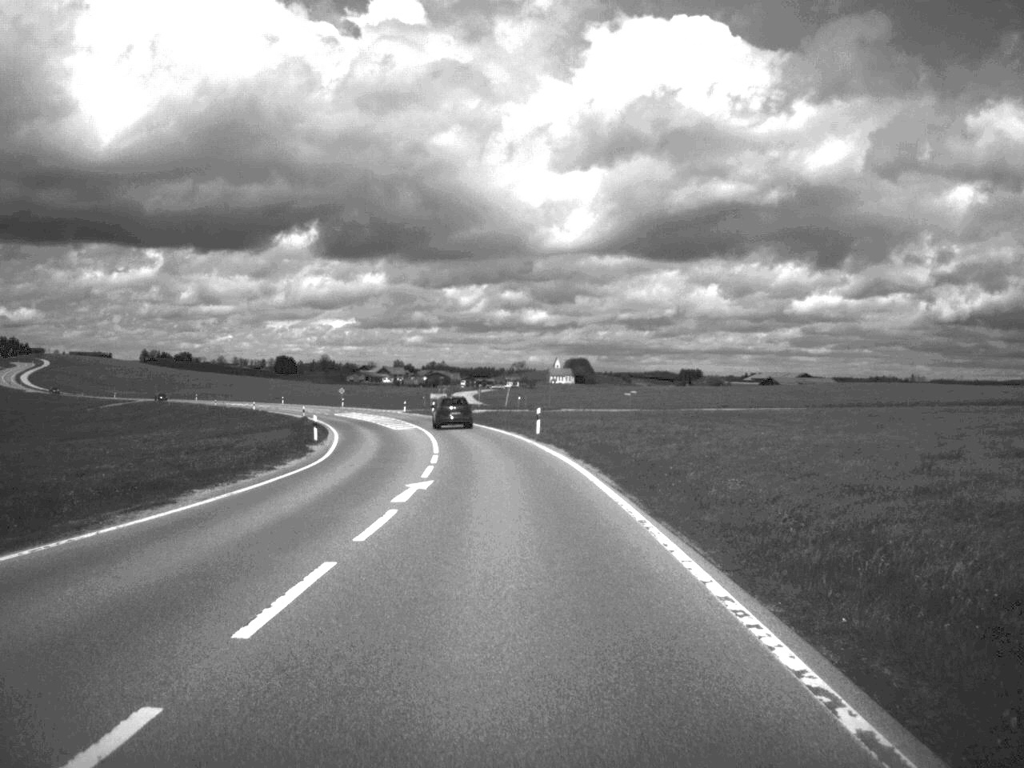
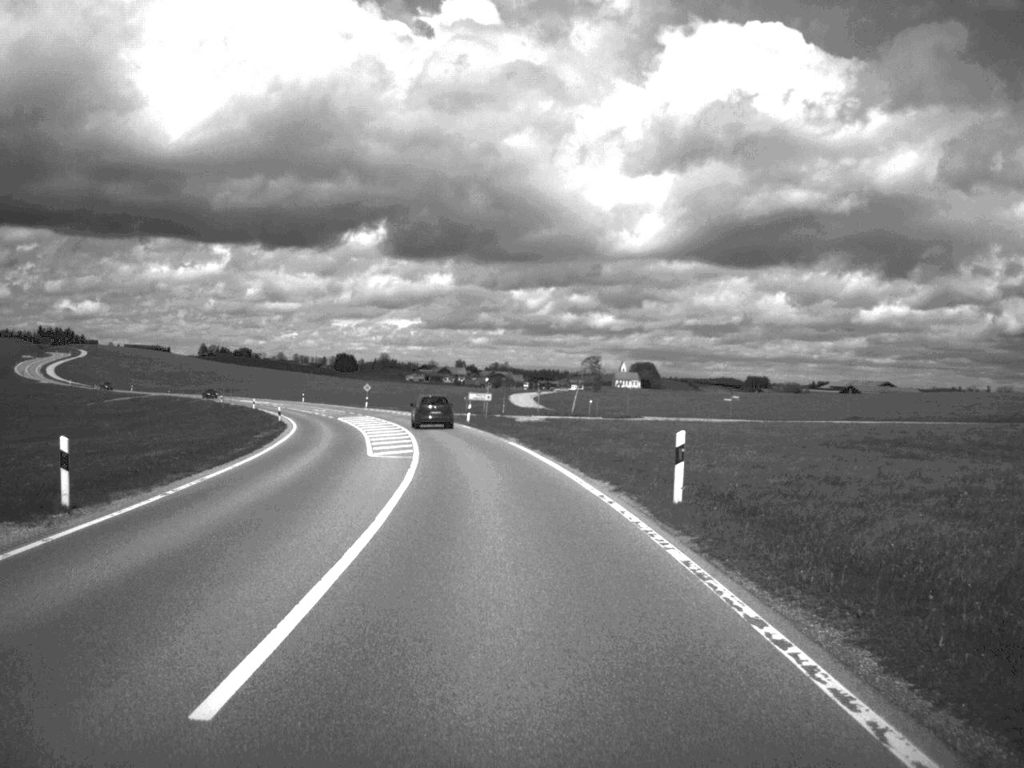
(-0.8, +31.6) m; -3°
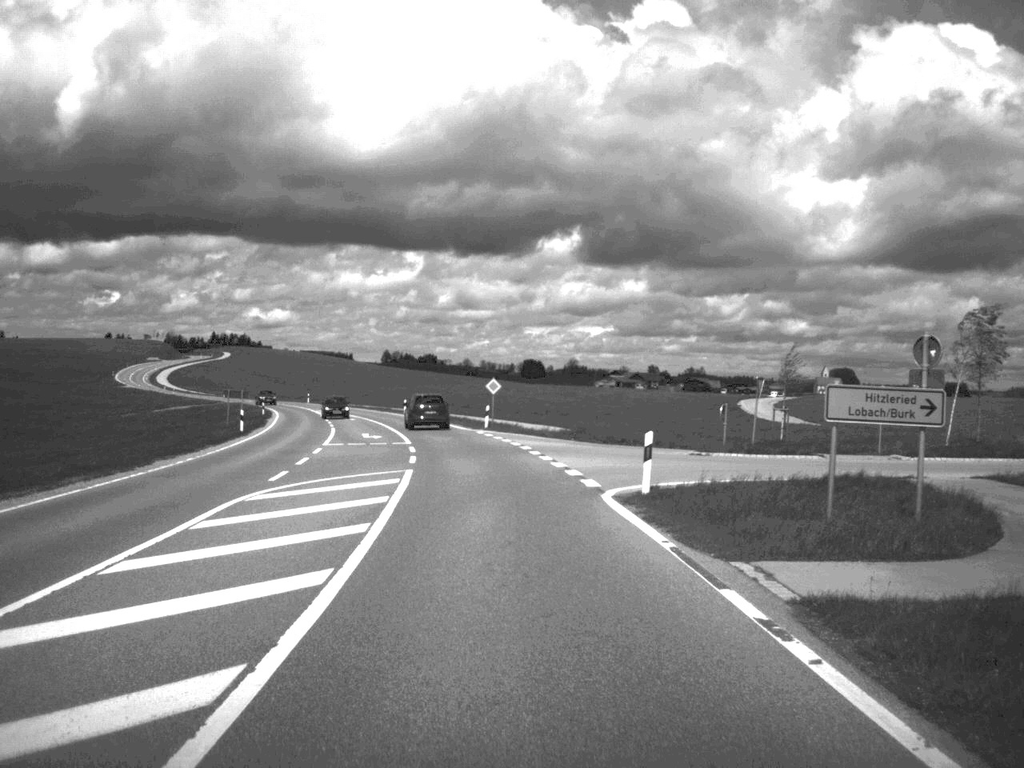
(-4.9, +64.2) m; -9°
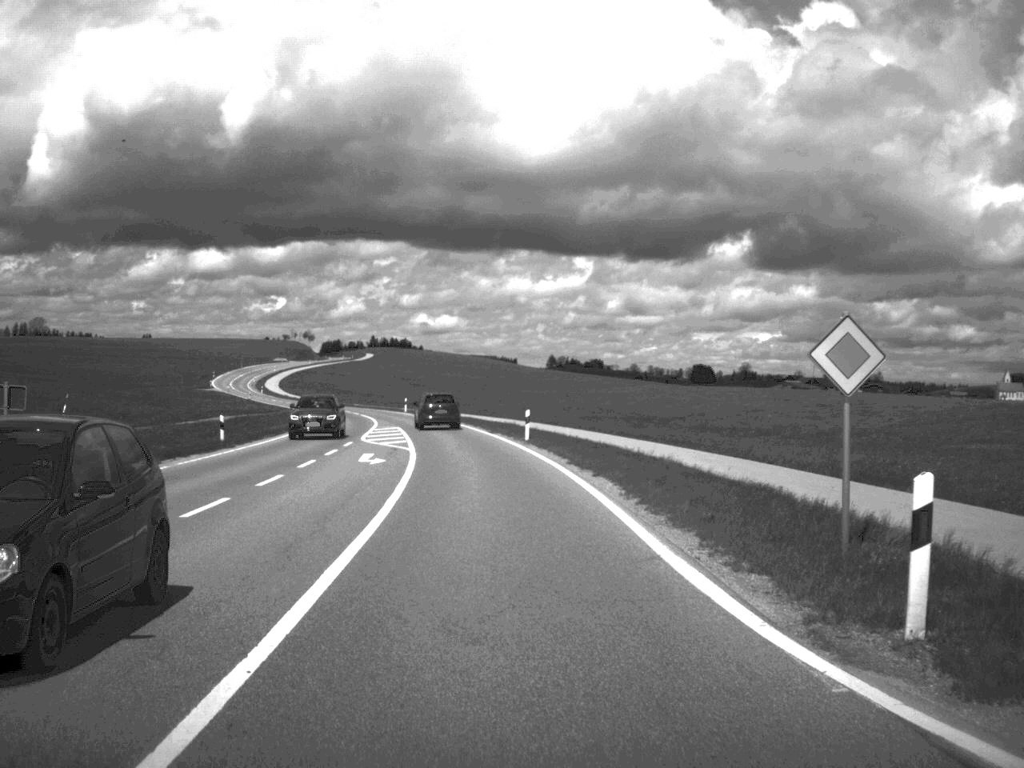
(-3.1, +48.2) m; -8°
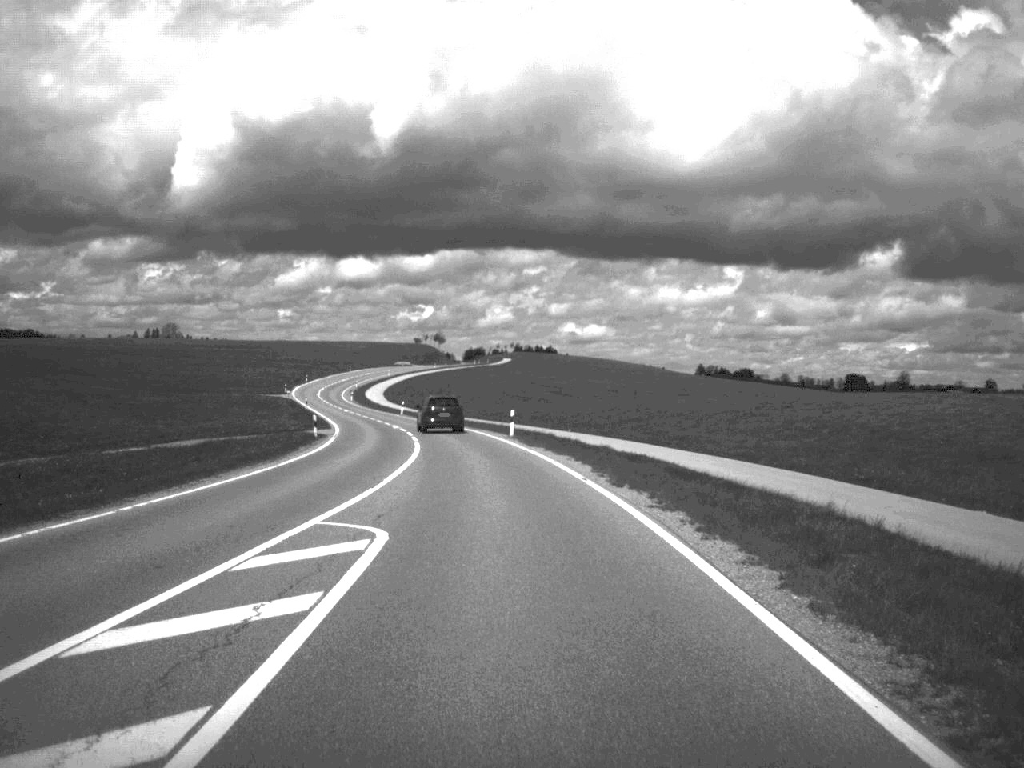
(-2.7, +45.2) m; -7°
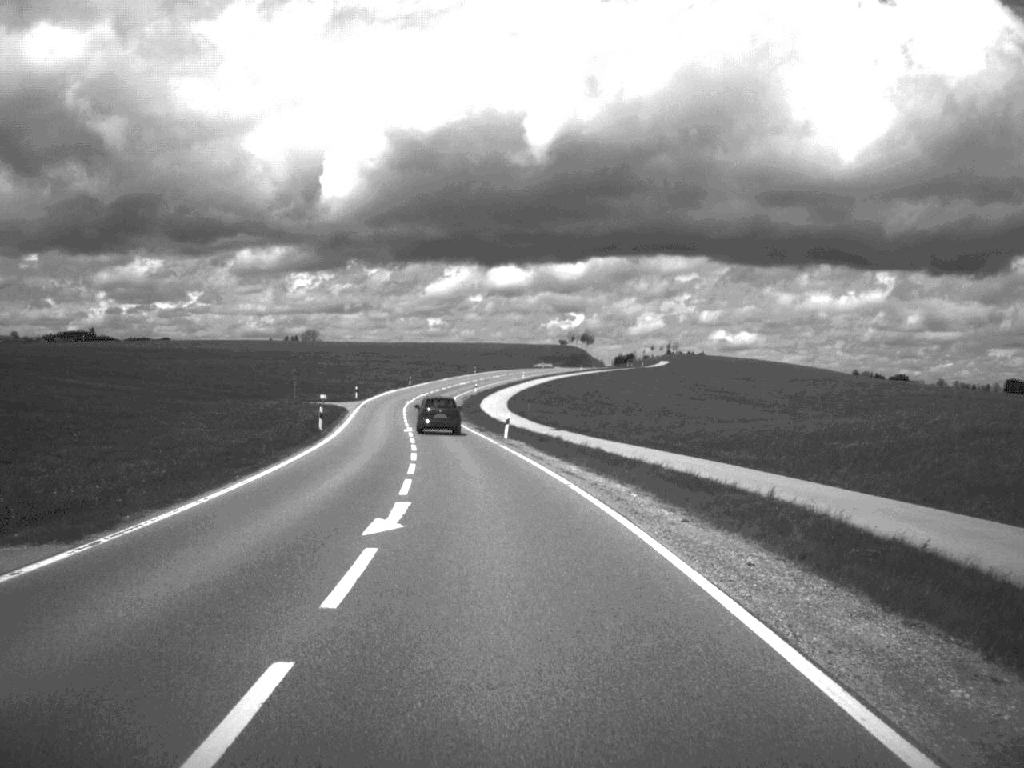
(-2.9, +48.6) m; -7°
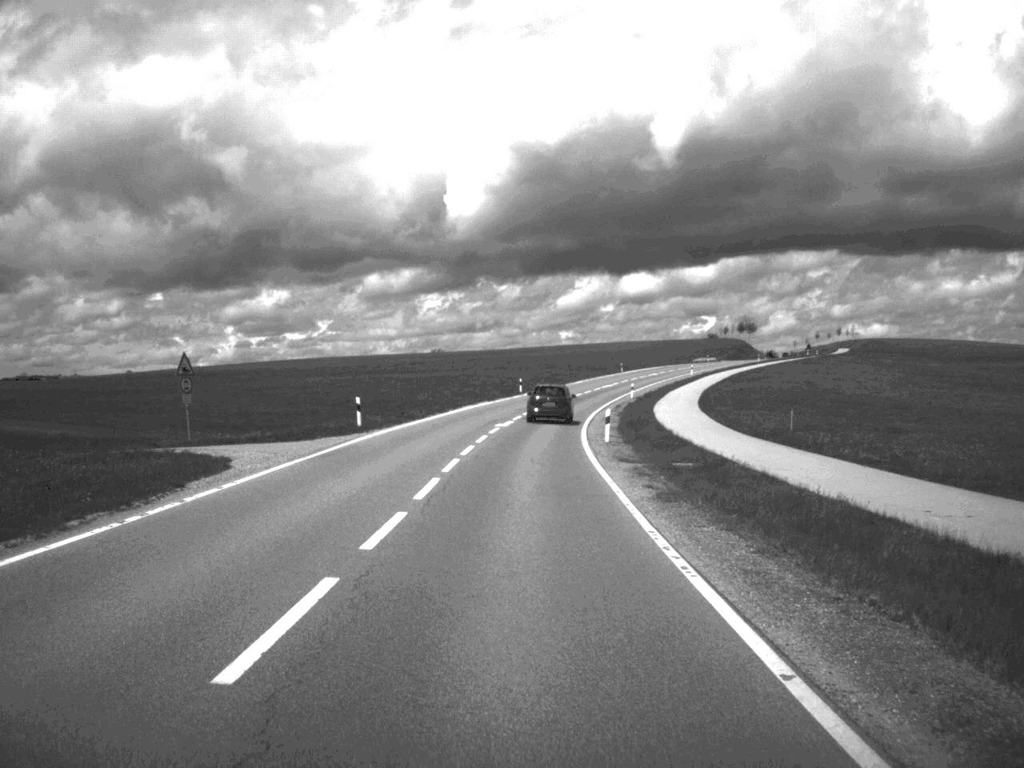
(-4.1, +61.9) m; -6°
